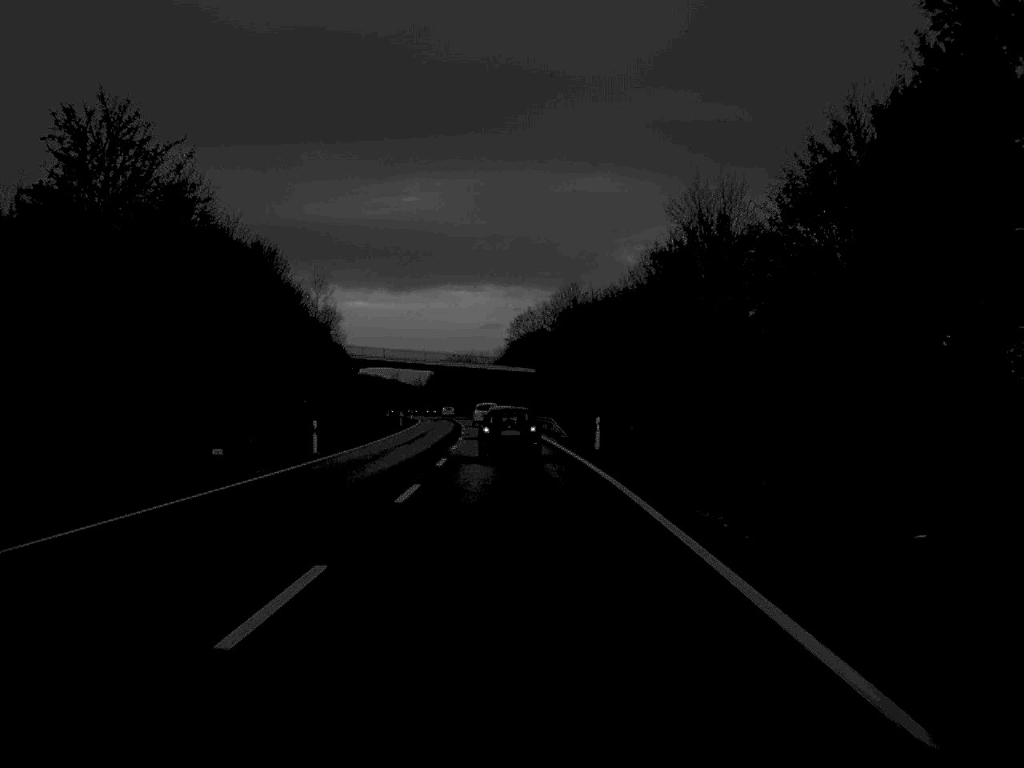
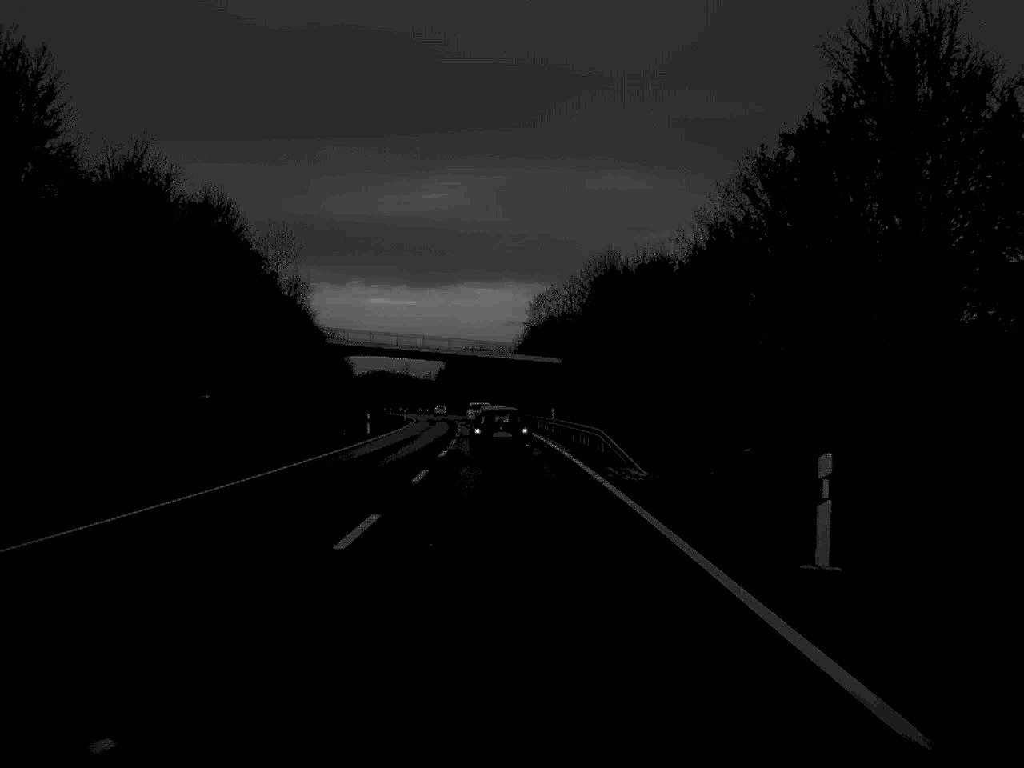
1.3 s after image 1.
(-0.2, +30.2) m; -1°
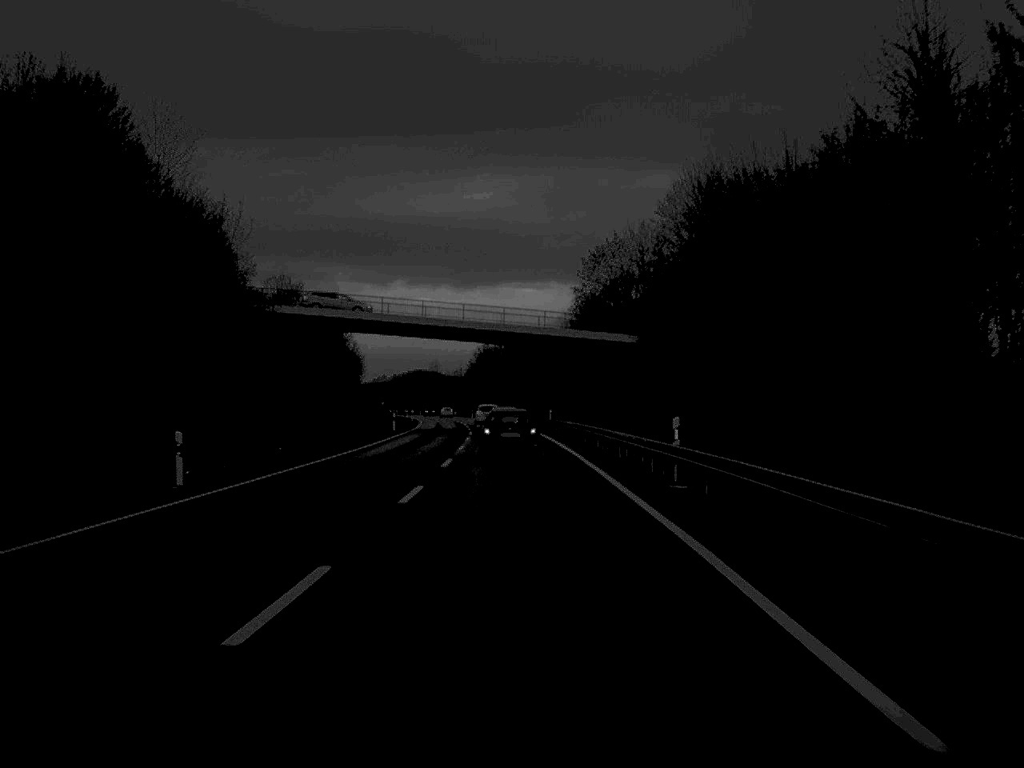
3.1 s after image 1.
(-0.6, +41.7) m; -2°
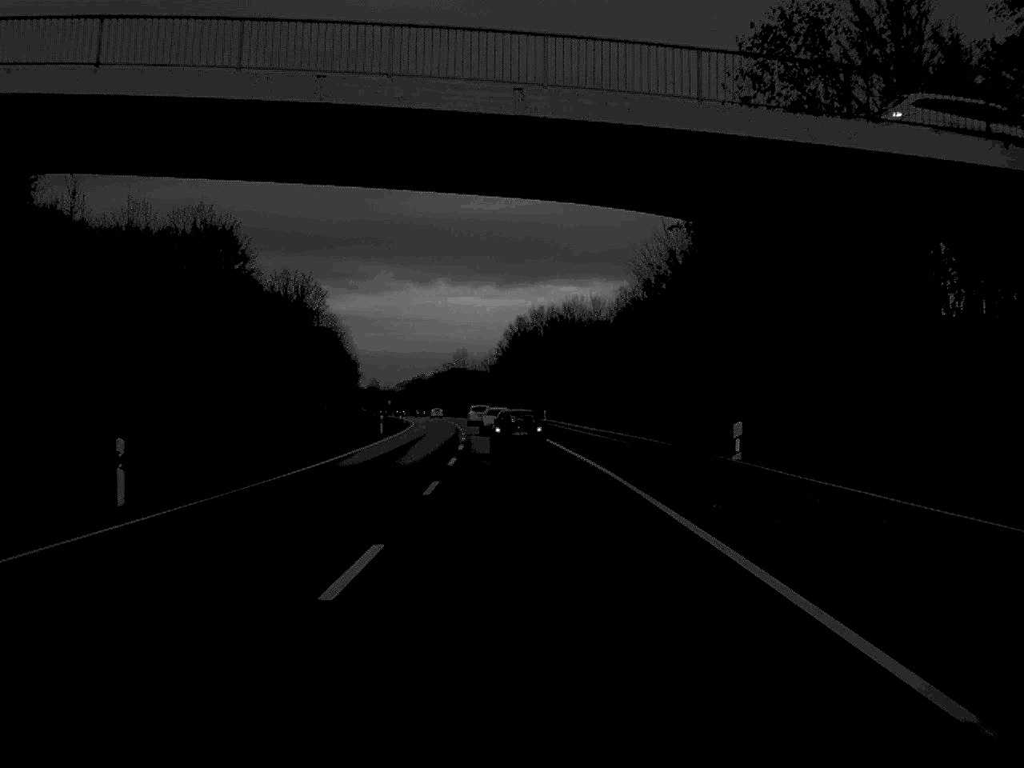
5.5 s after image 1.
(-0.9, +58.1) m; -2°
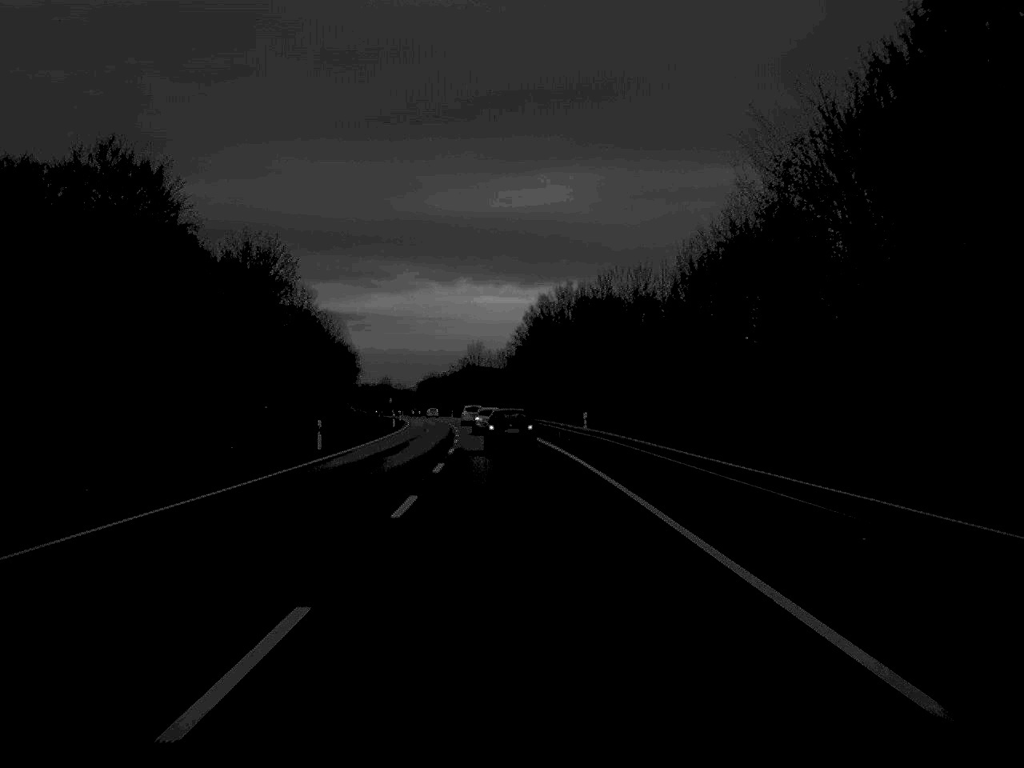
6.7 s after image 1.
(-0.2, +28.3) m; -1°
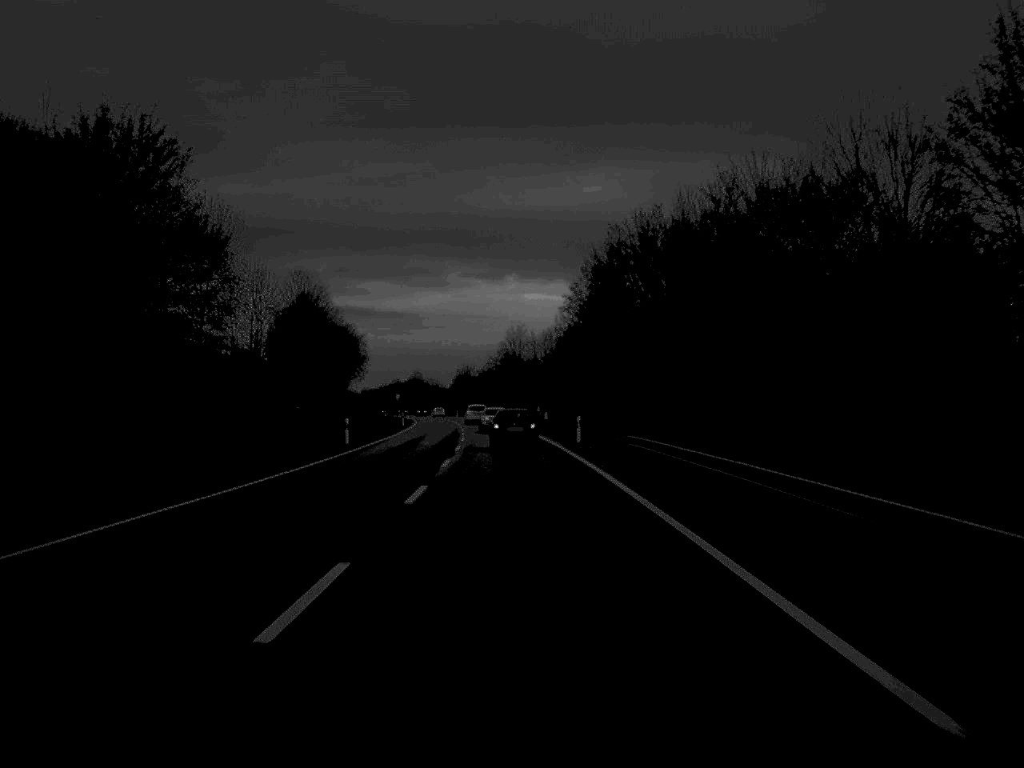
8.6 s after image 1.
(-0.8, +45.6) m; -2°
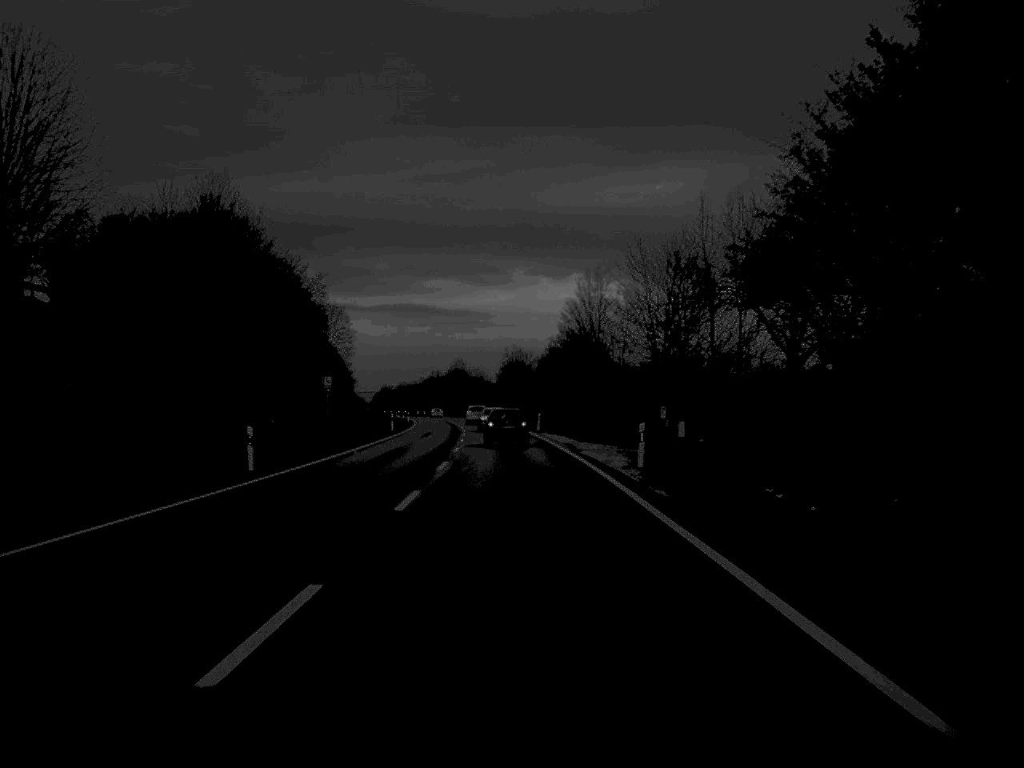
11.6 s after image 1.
(-1.8, +73.5) m; -3°
